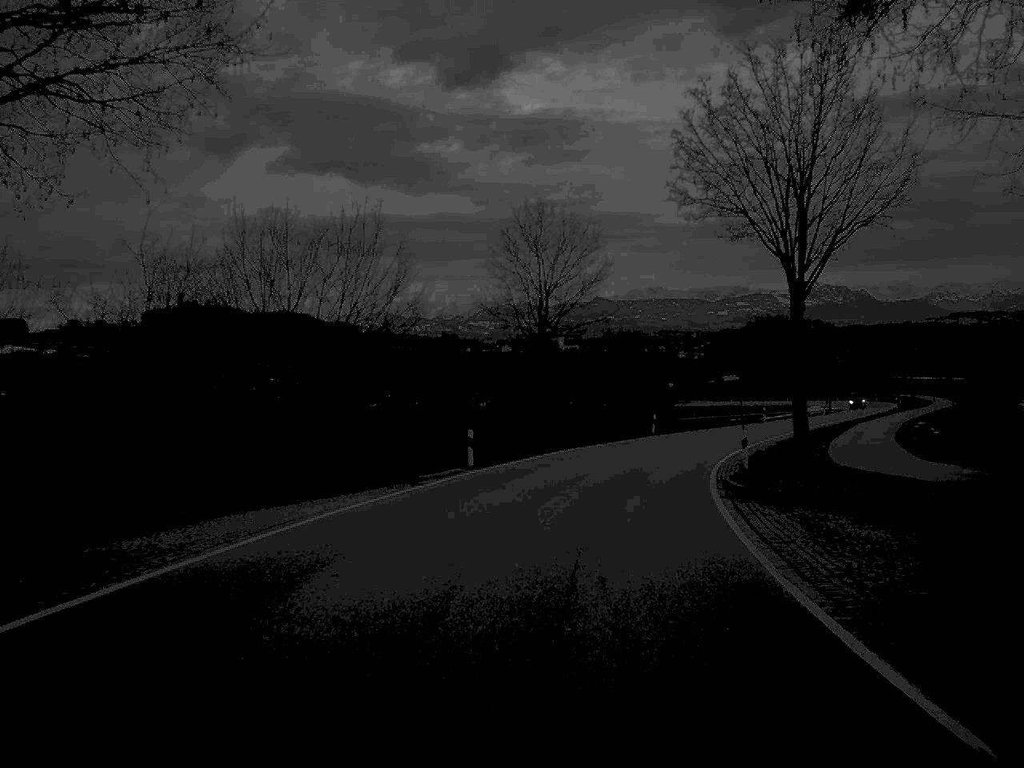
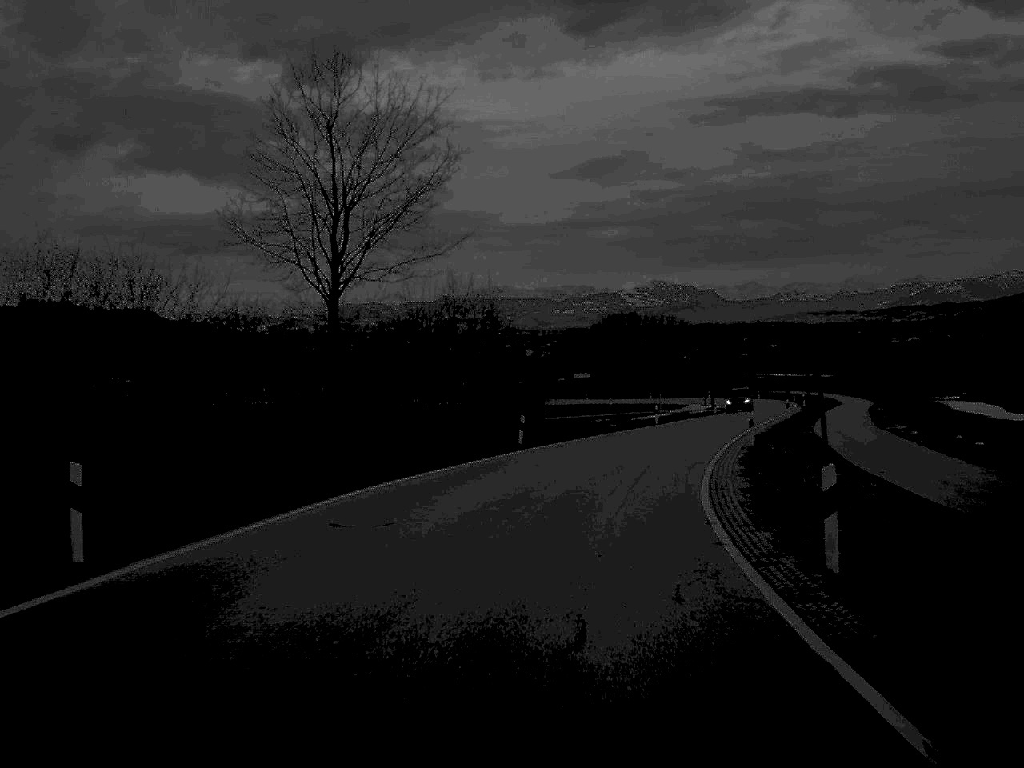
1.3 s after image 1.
(+1.3, +21.6) m; +7°
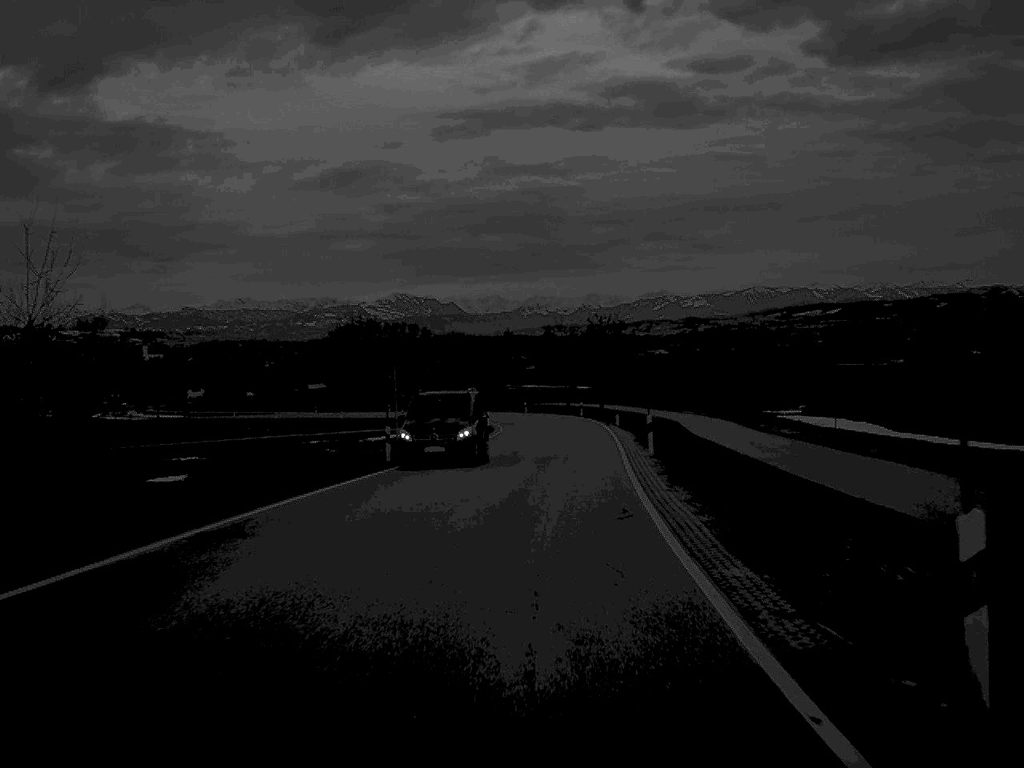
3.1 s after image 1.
(+3.6, +34.4) m; +12°
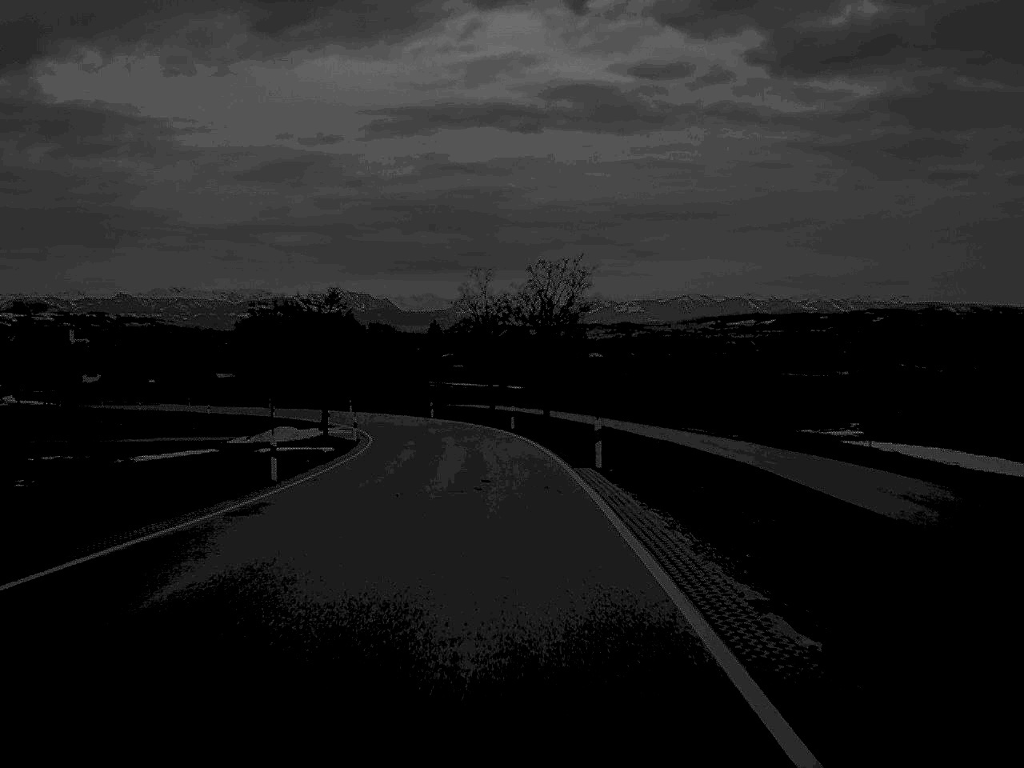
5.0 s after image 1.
(+1.6, +38.6) m; +3°
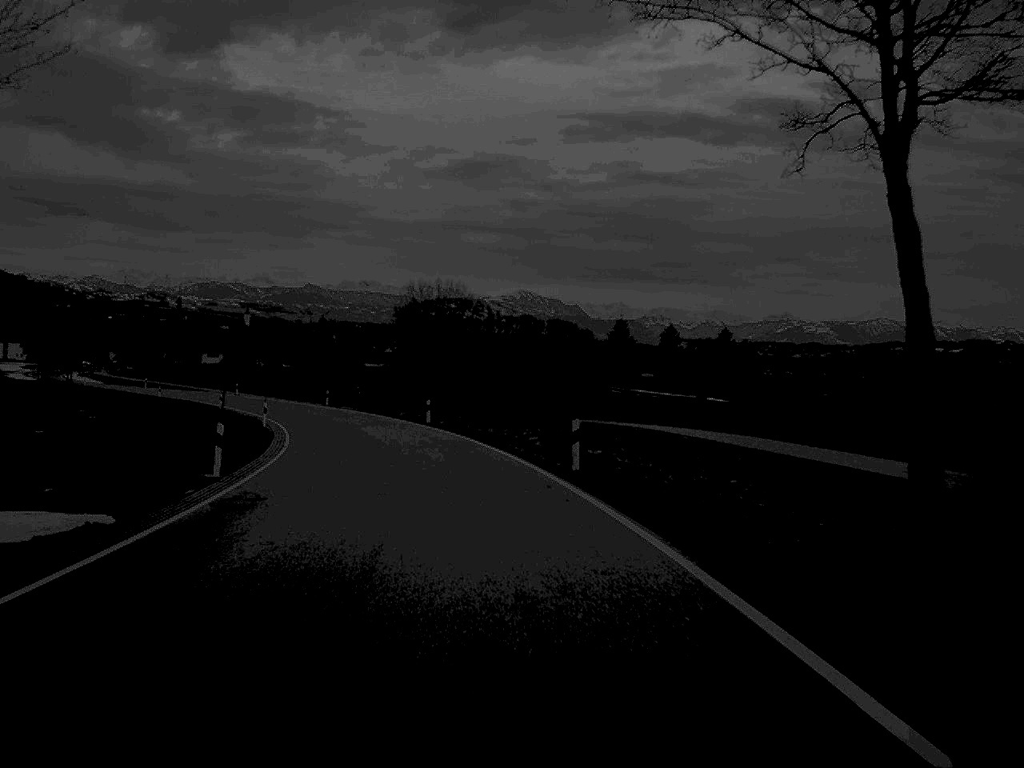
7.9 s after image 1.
(-3.4, +60.8) m; -8°
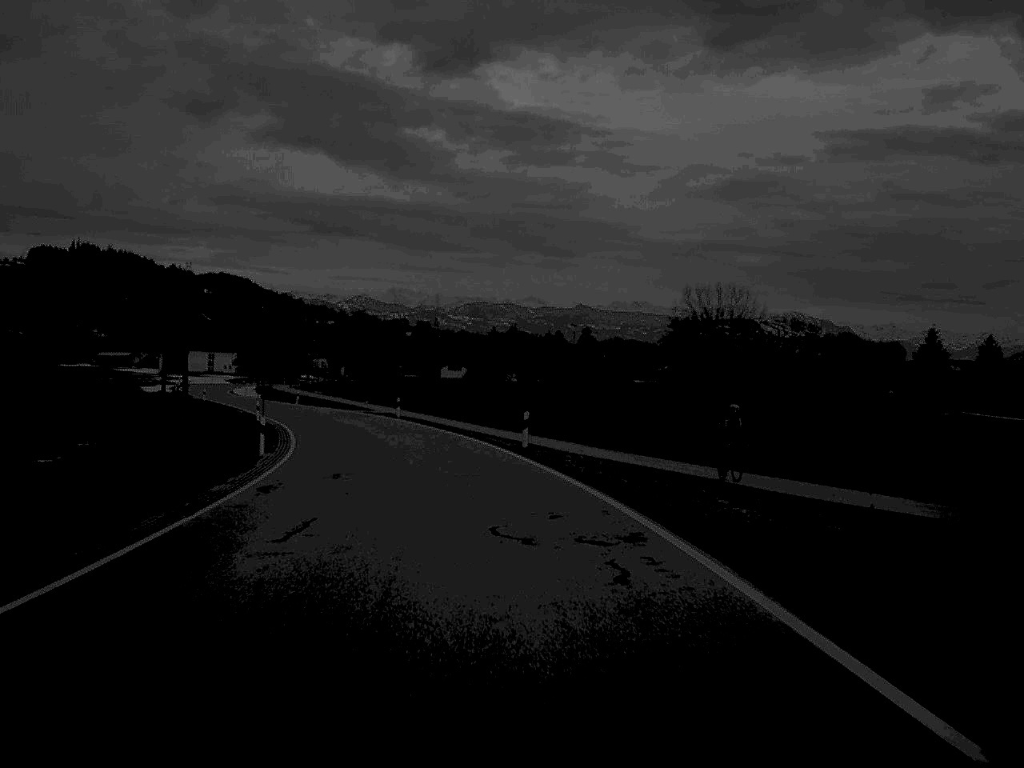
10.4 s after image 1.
(-5.5, +50.3) m; -12°
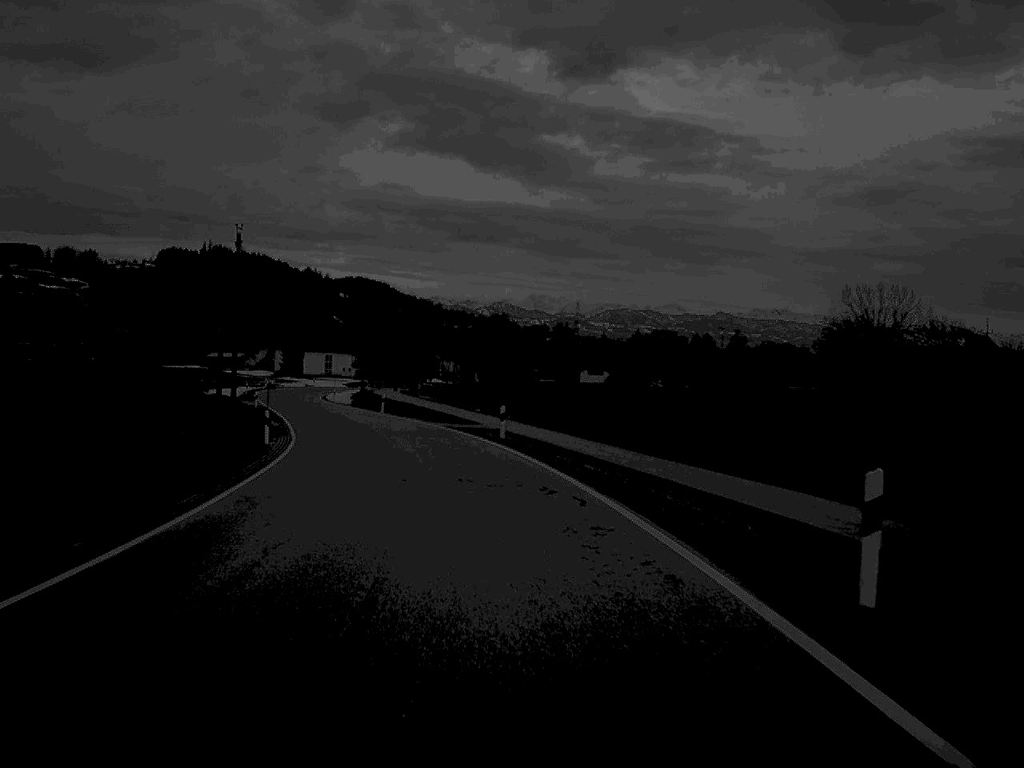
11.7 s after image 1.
(-1.4, +26.1) m; -6°
